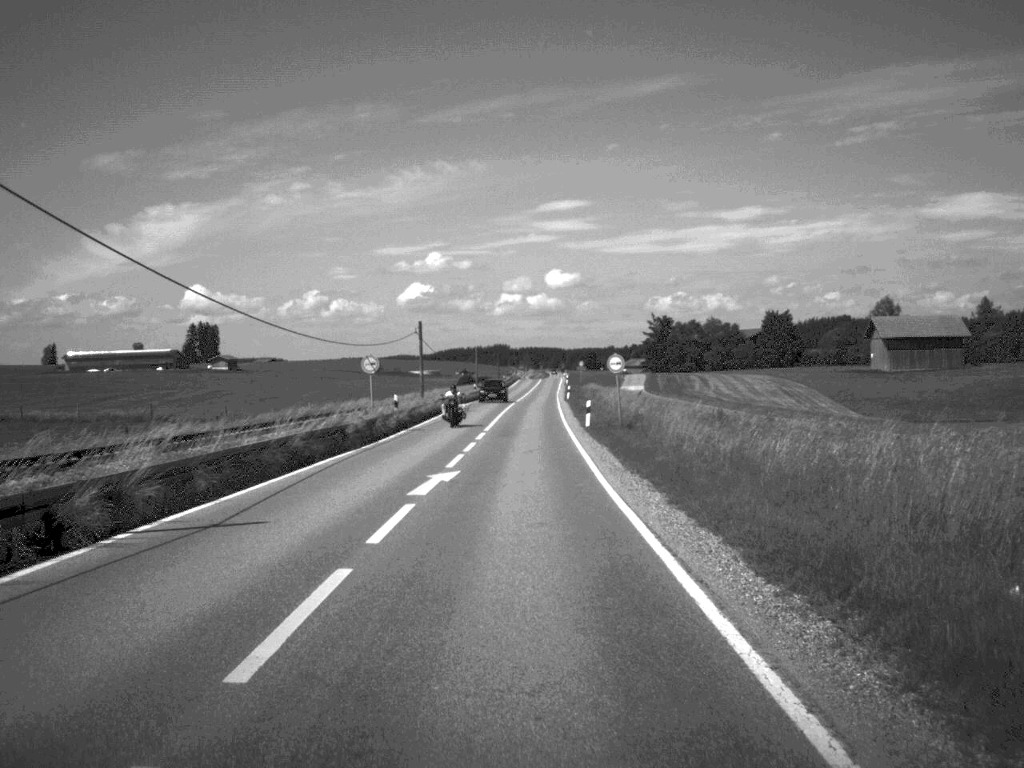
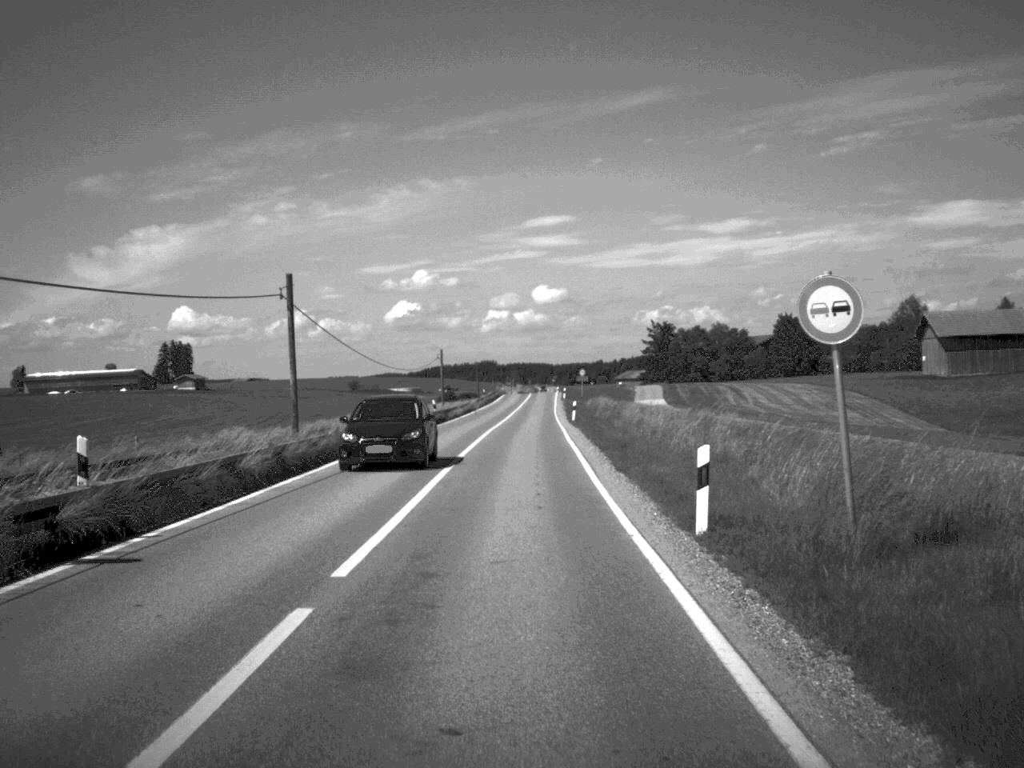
(+0.1, +31.3) m; 0°
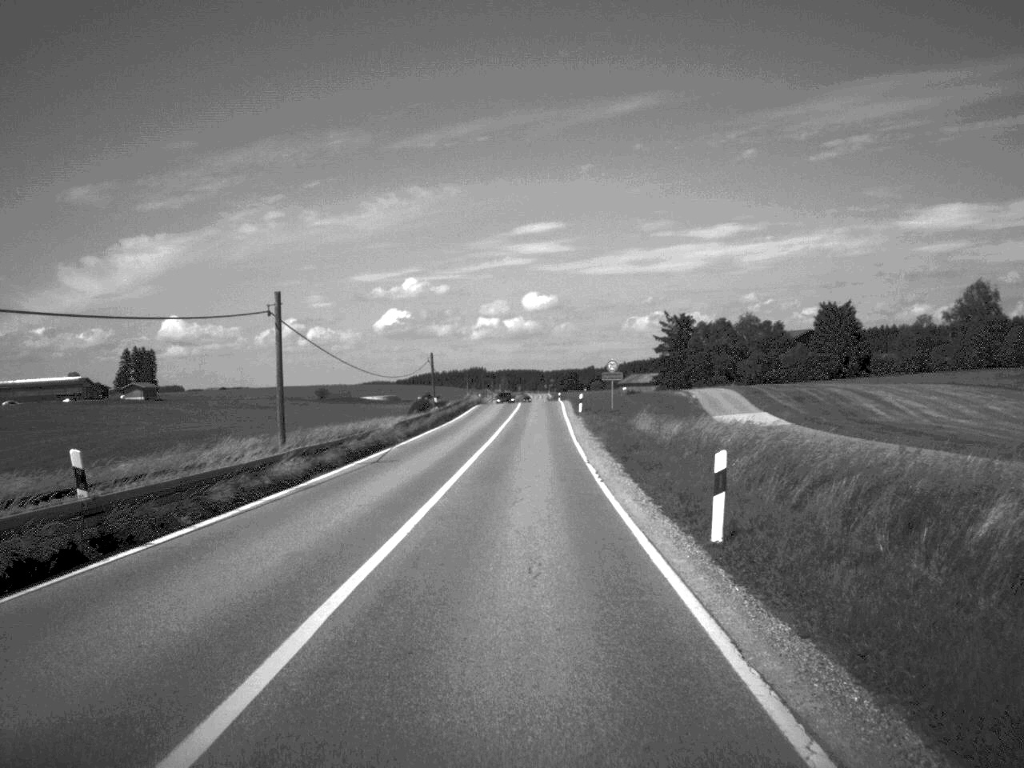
(+0.1, +49.8) m; 0°
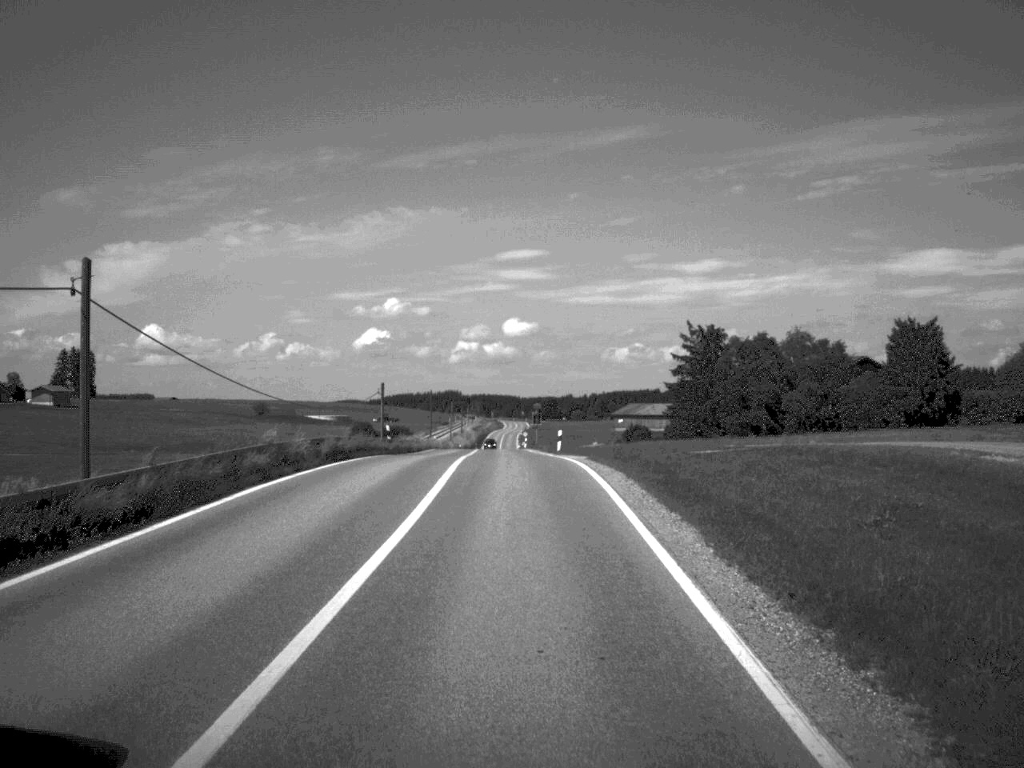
(+0.5, +59.9) m; +1°
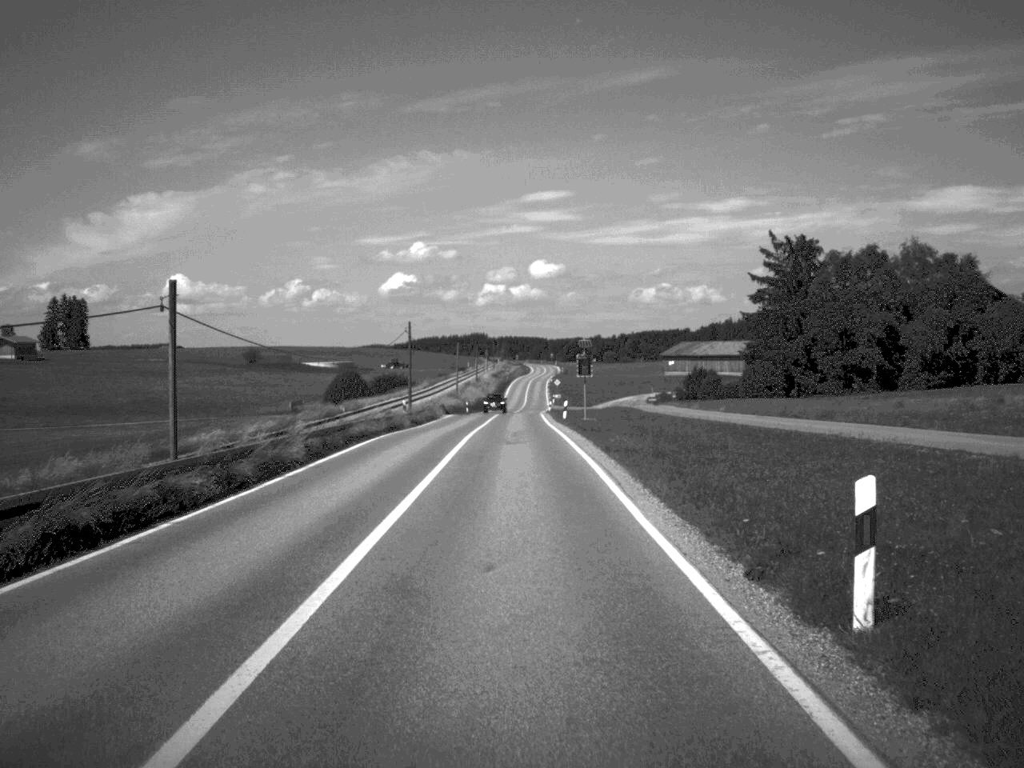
(-0.6, +44.1) m; -1°
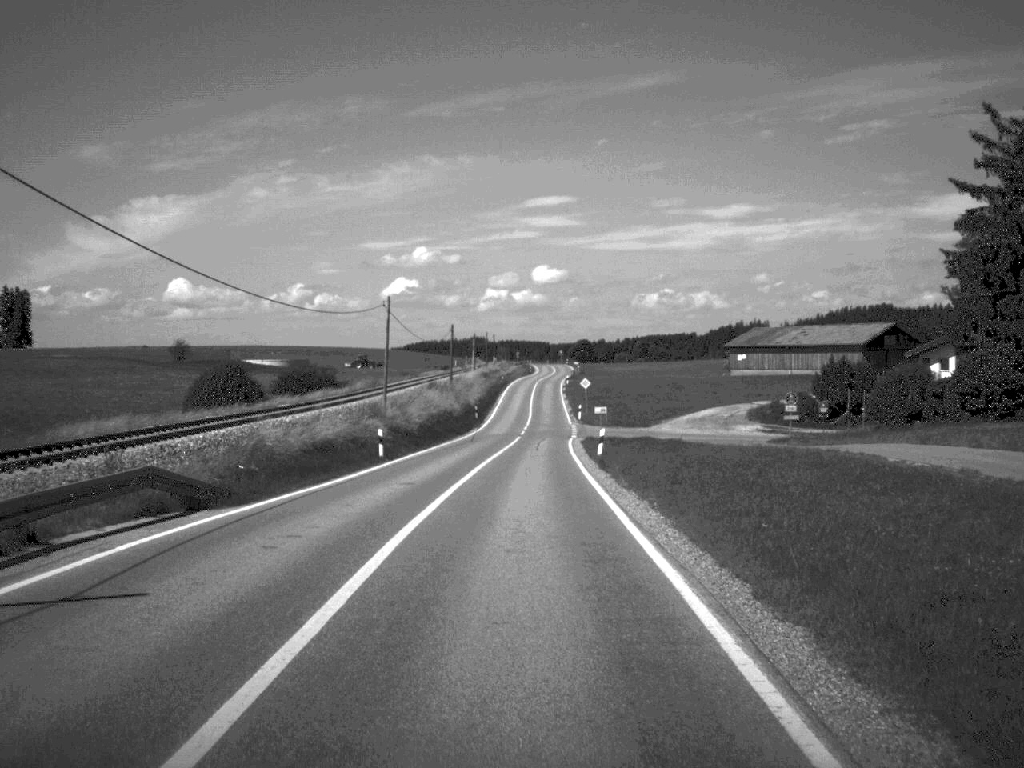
(-0.3, +65.9) m; 0°
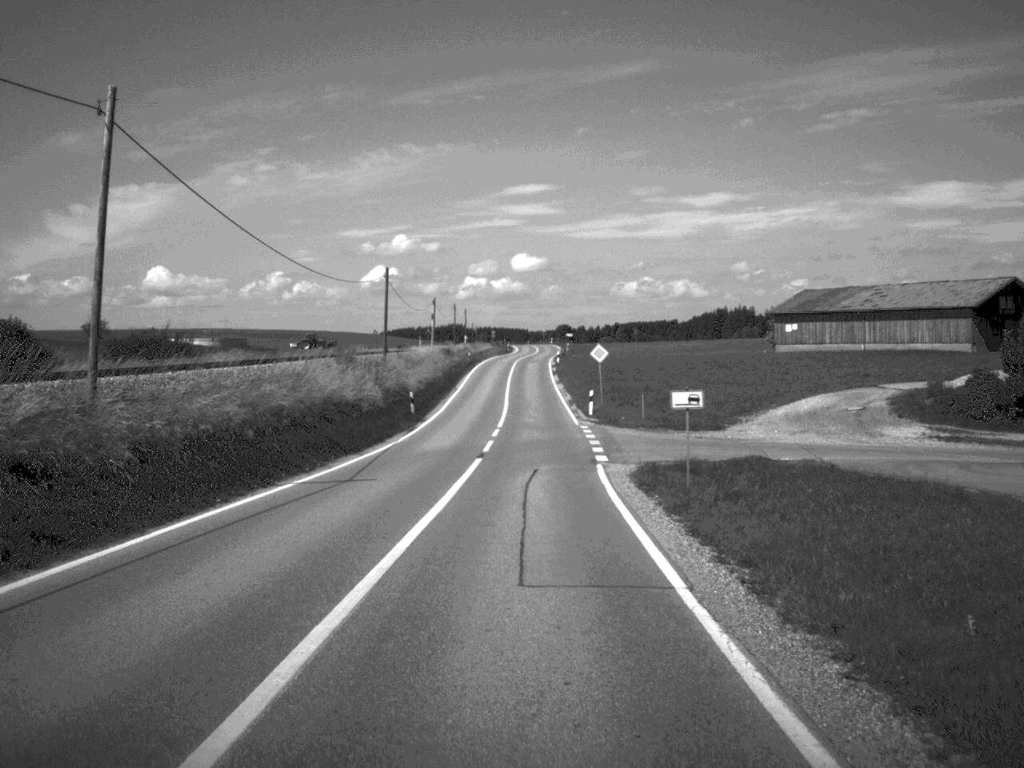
(+0.2, +37.3) m; +1°
